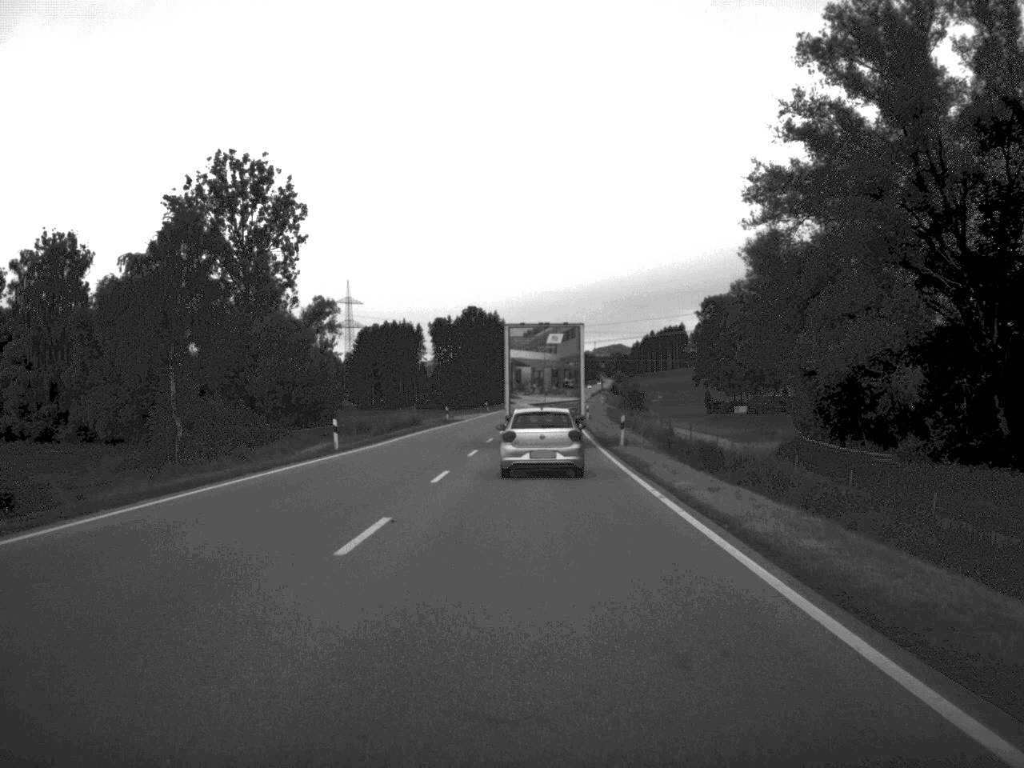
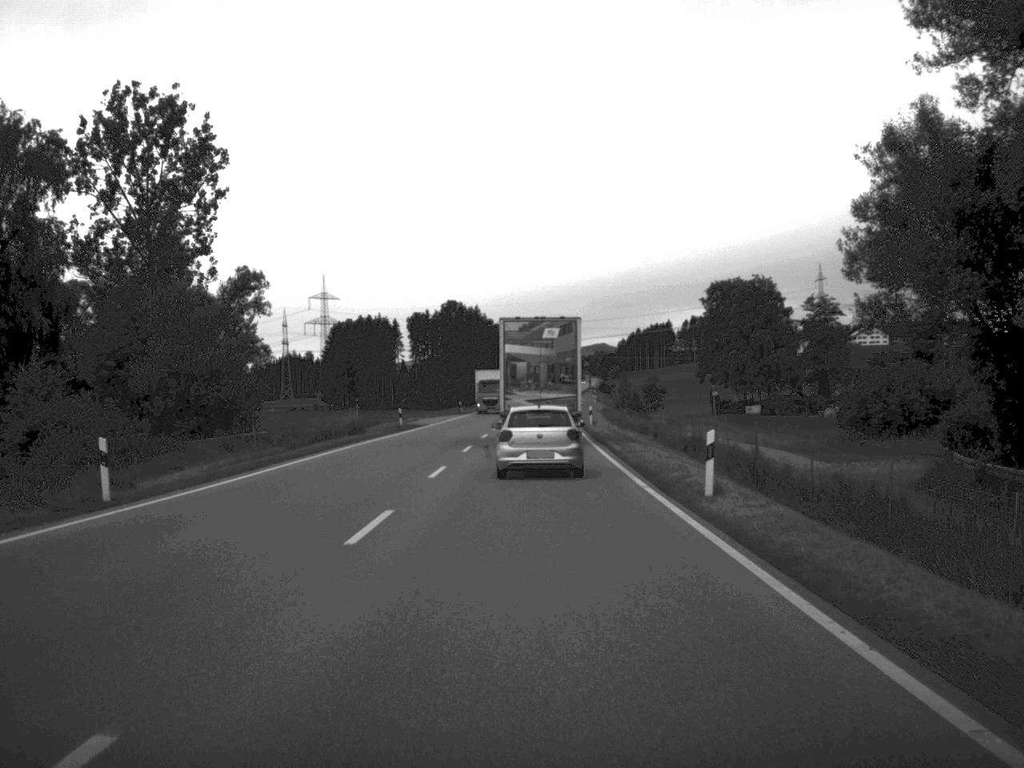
(+0.1, +22.9) m; +1°
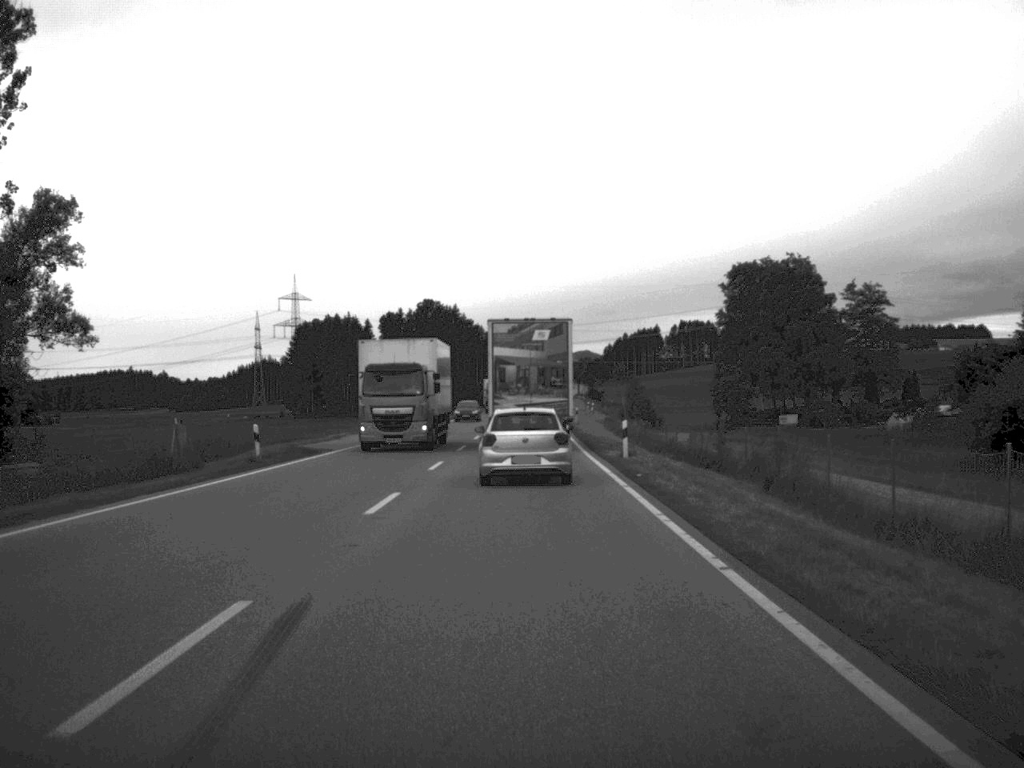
(+0.2, +31.5) m; +1°
